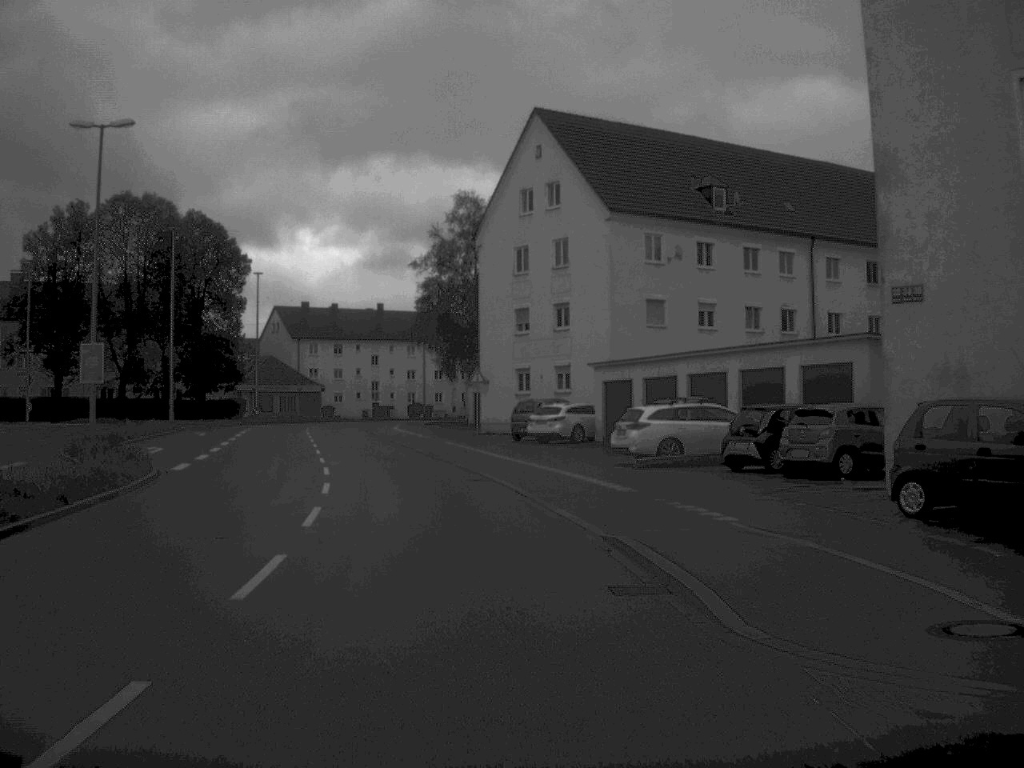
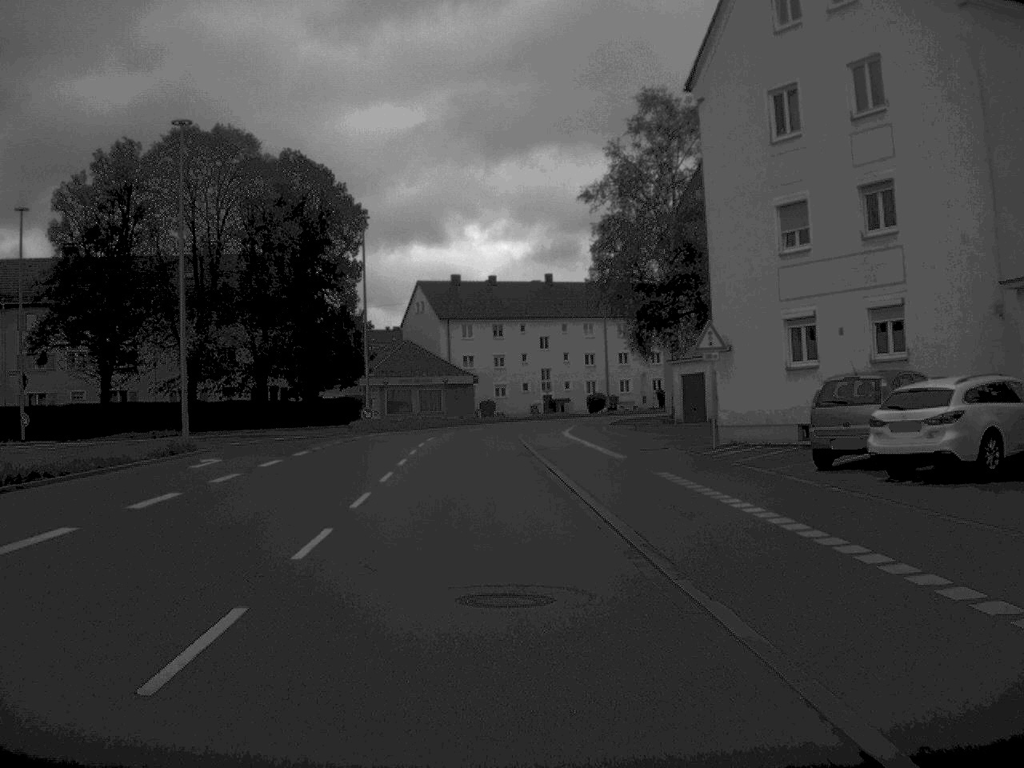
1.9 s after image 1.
(-2.2, +27.0) m; -8°
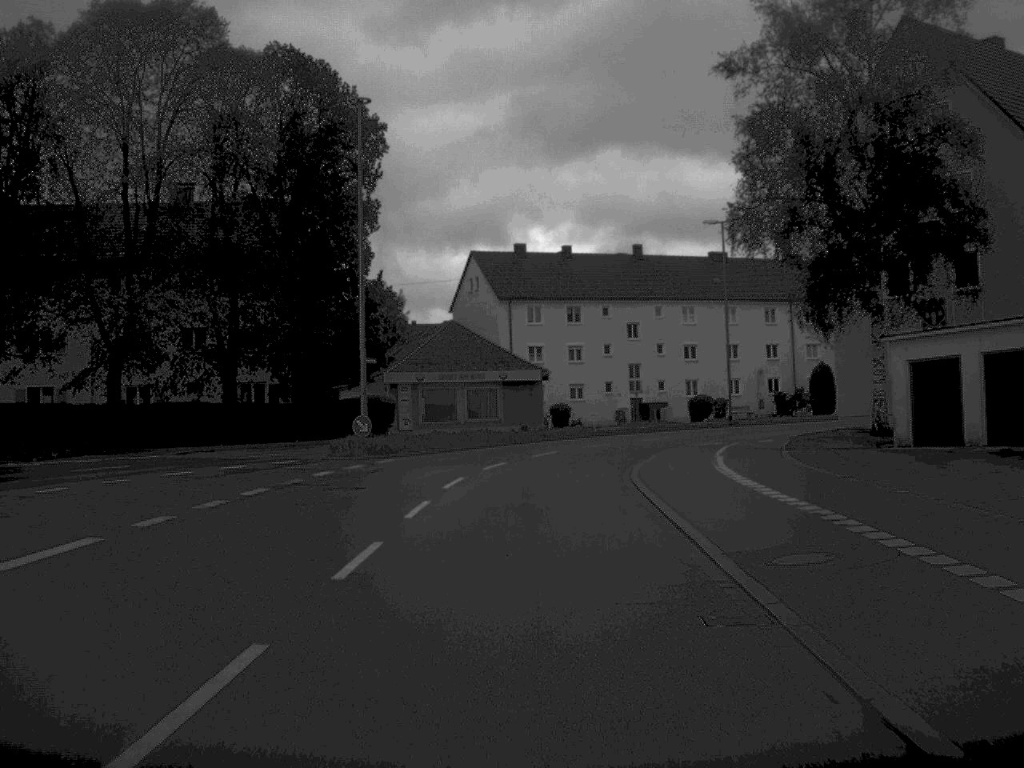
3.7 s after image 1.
(-1.0, +25.2) m; -3°
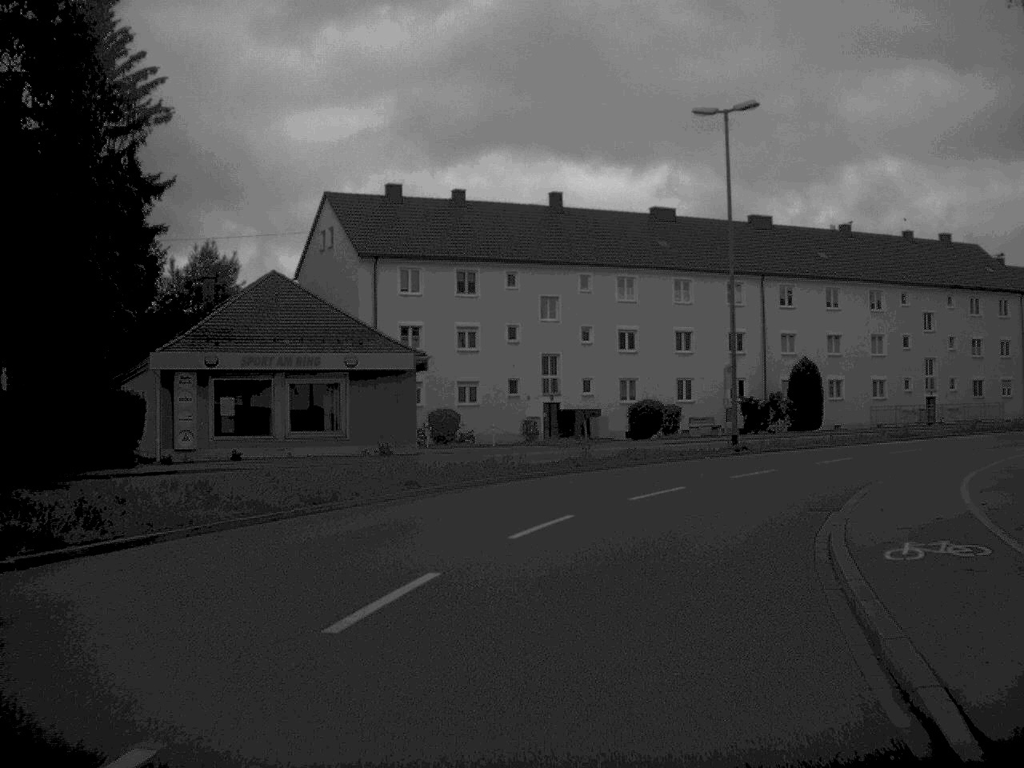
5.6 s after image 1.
(+0.5, +26.3) m; +5°
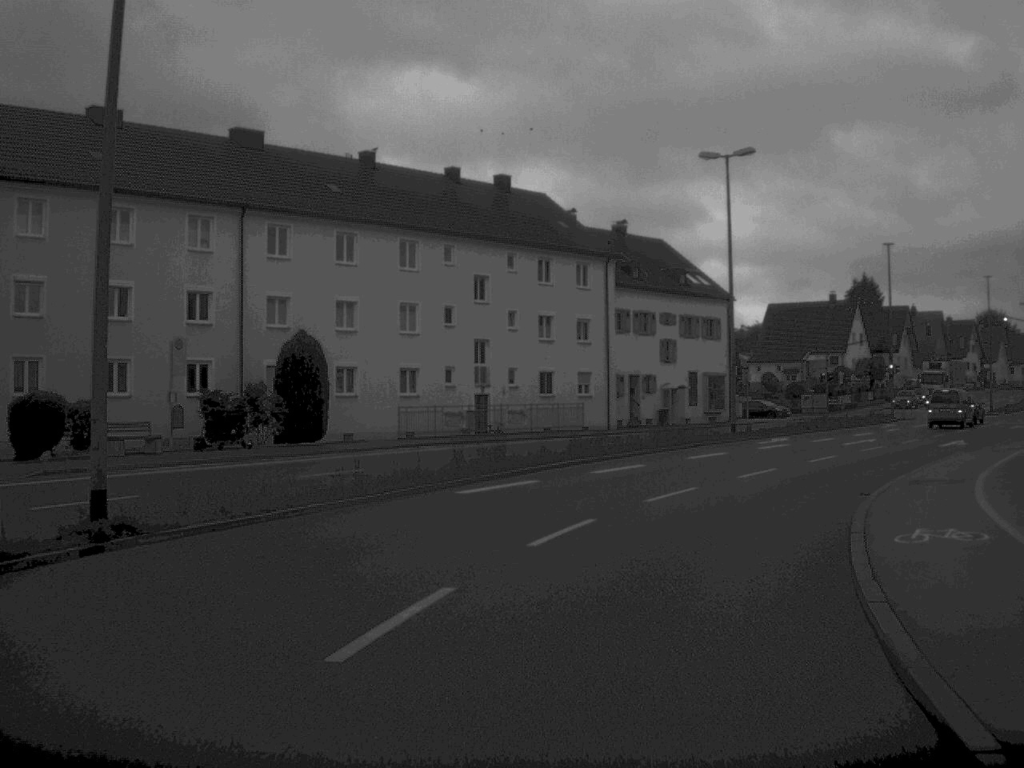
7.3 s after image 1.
(+4.8, +23.6) m; +22°
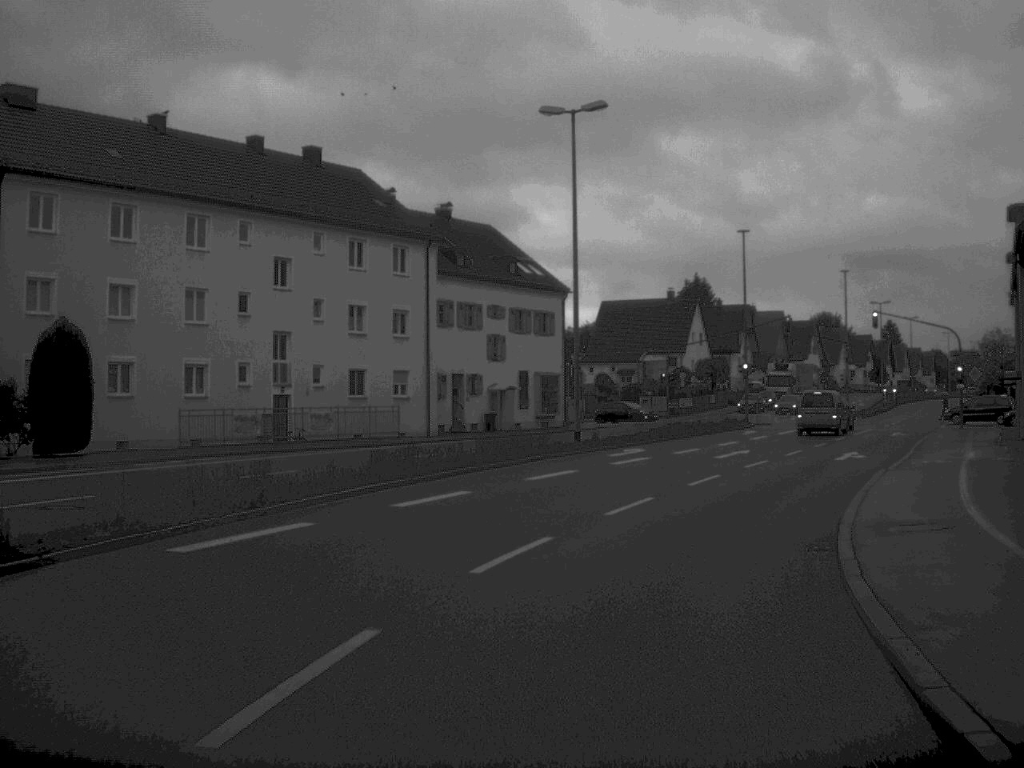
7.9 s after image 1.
(+0.5, +7.7) m; +8°
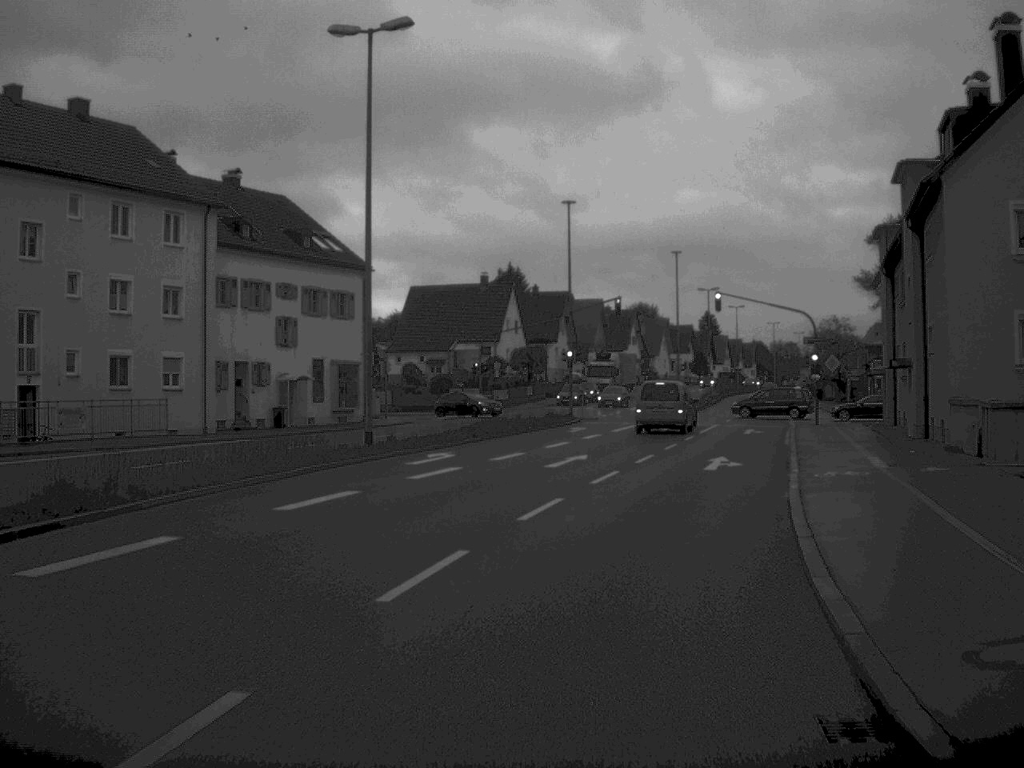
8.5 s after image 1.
(+0.6, +7.8) m; +8°
